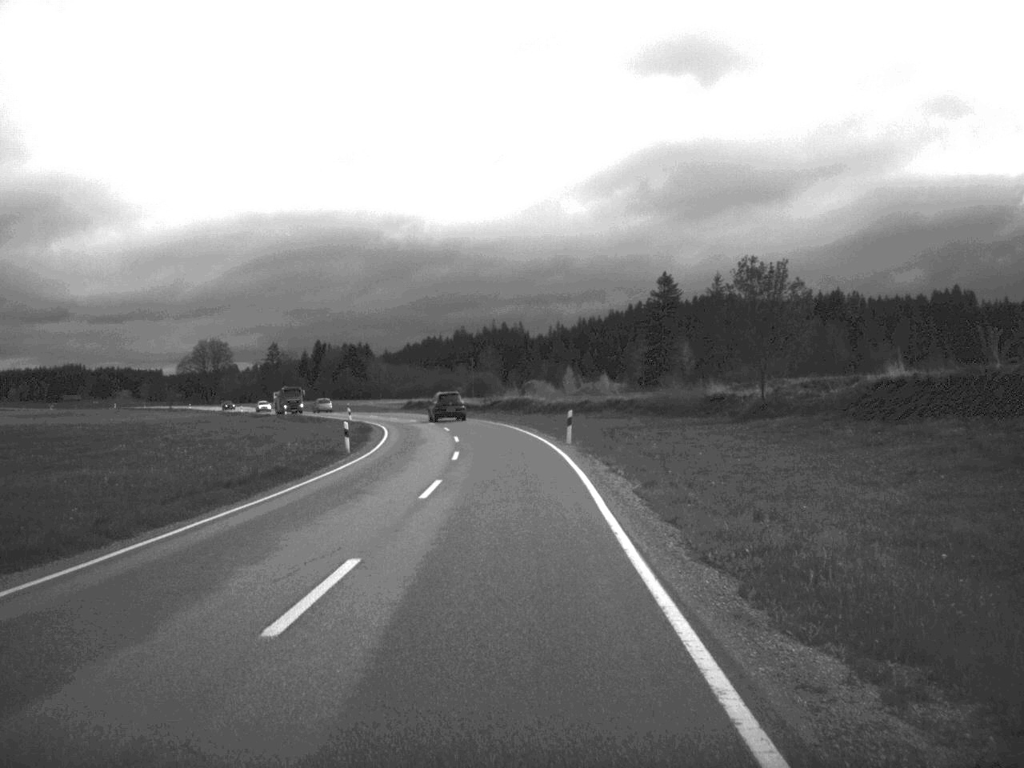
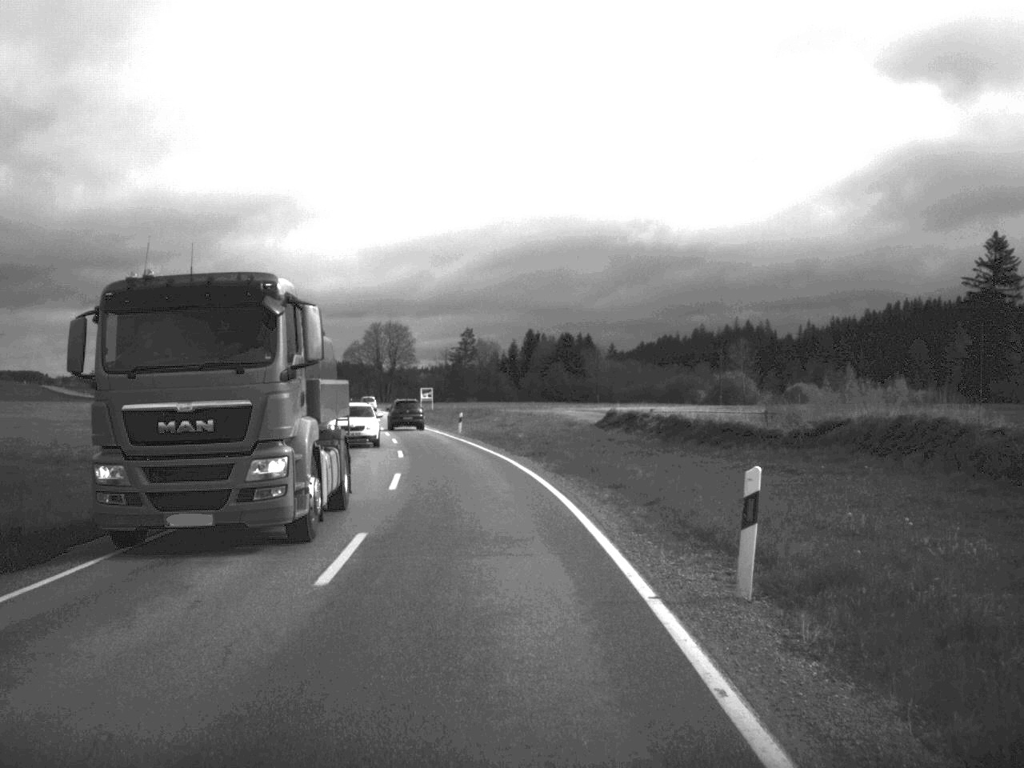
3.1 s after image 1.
(-5.6, +79.0) m; -11°
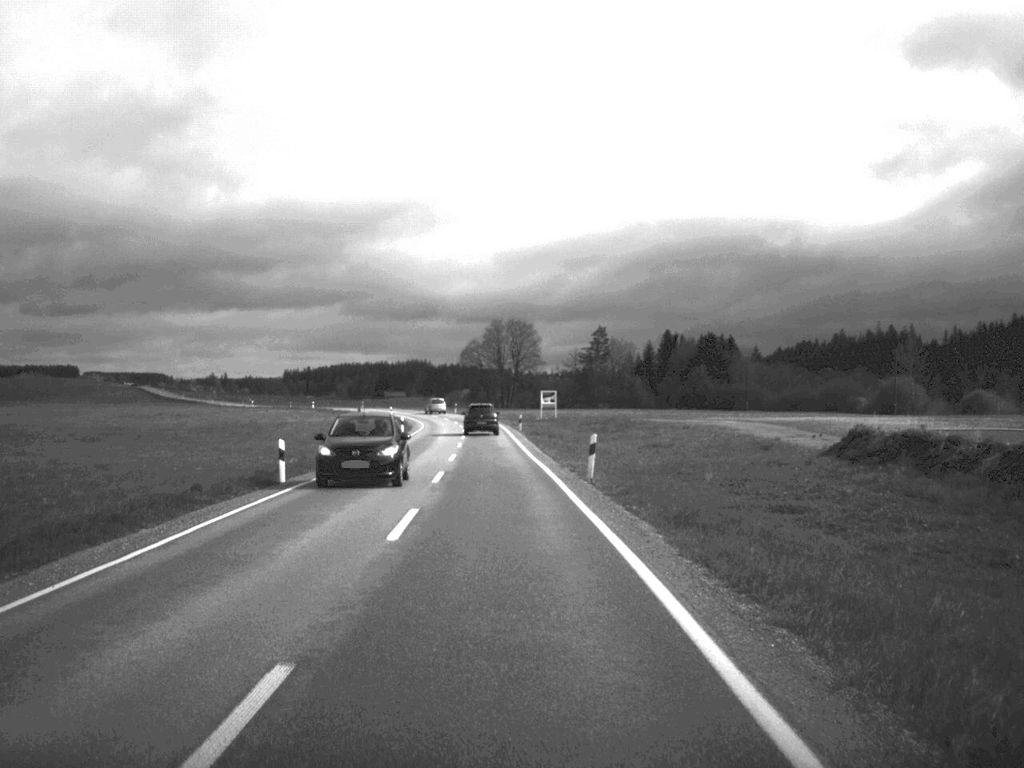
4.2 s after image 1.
(-1.6, +31.5) m; -6°
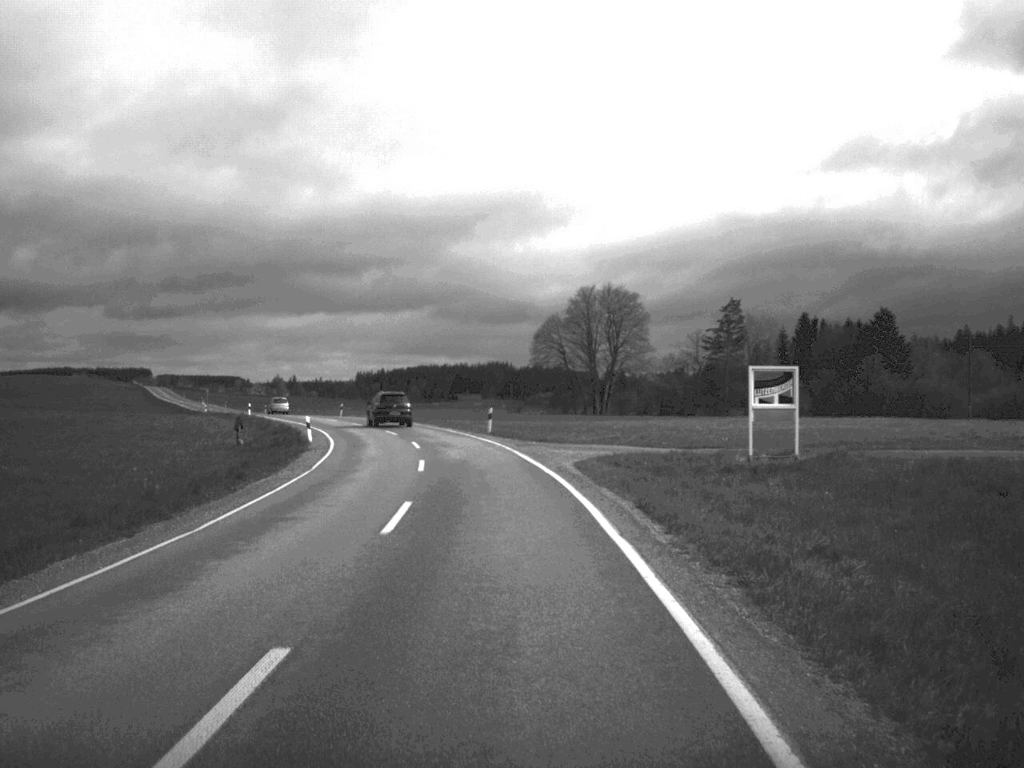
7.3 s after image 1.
(-2.4, +81.6) m; -4°
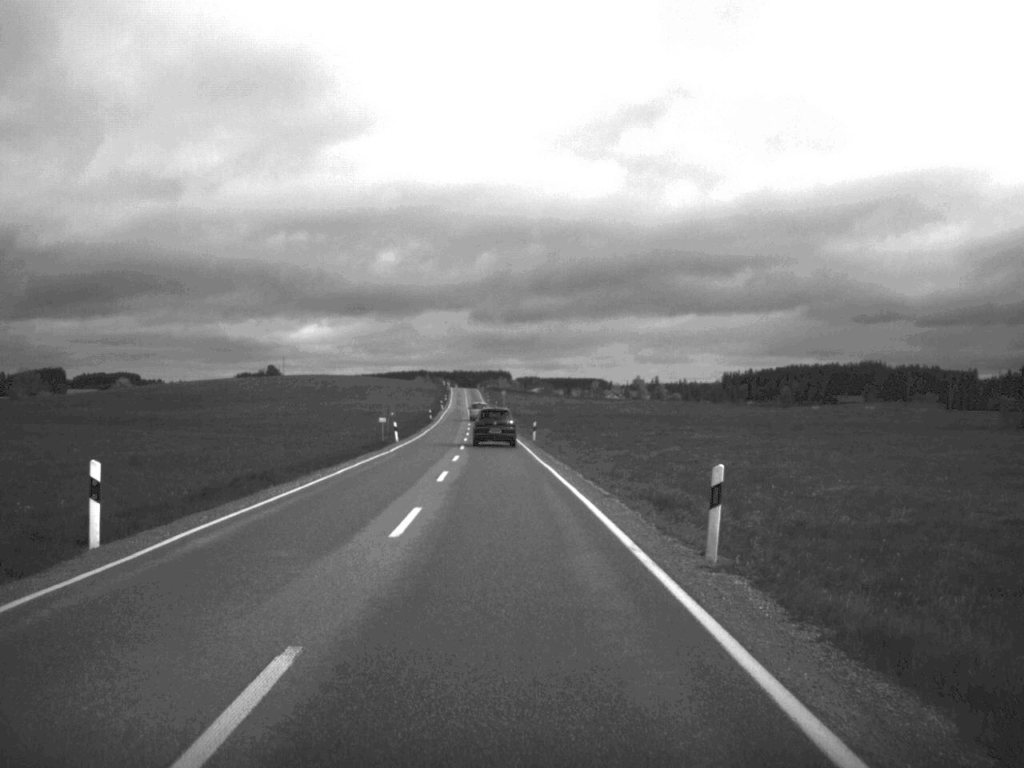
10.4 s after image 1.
(-12.1, +81.2) m; -16°
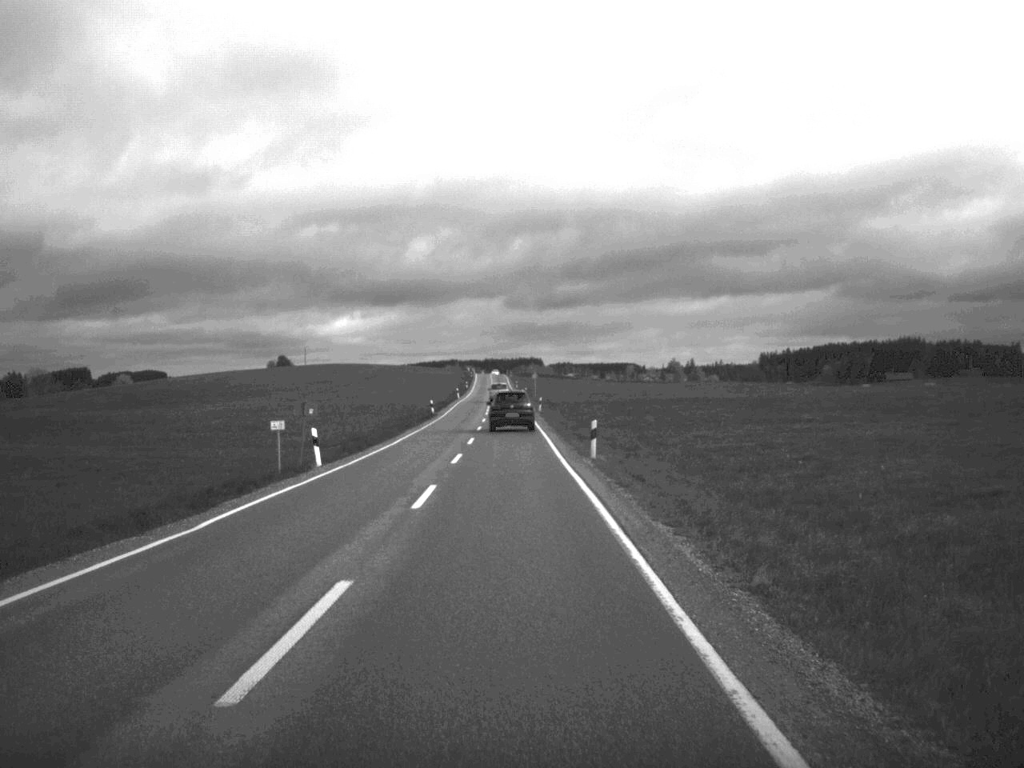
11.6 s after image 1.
(-0.4, +31.9) m; -1°
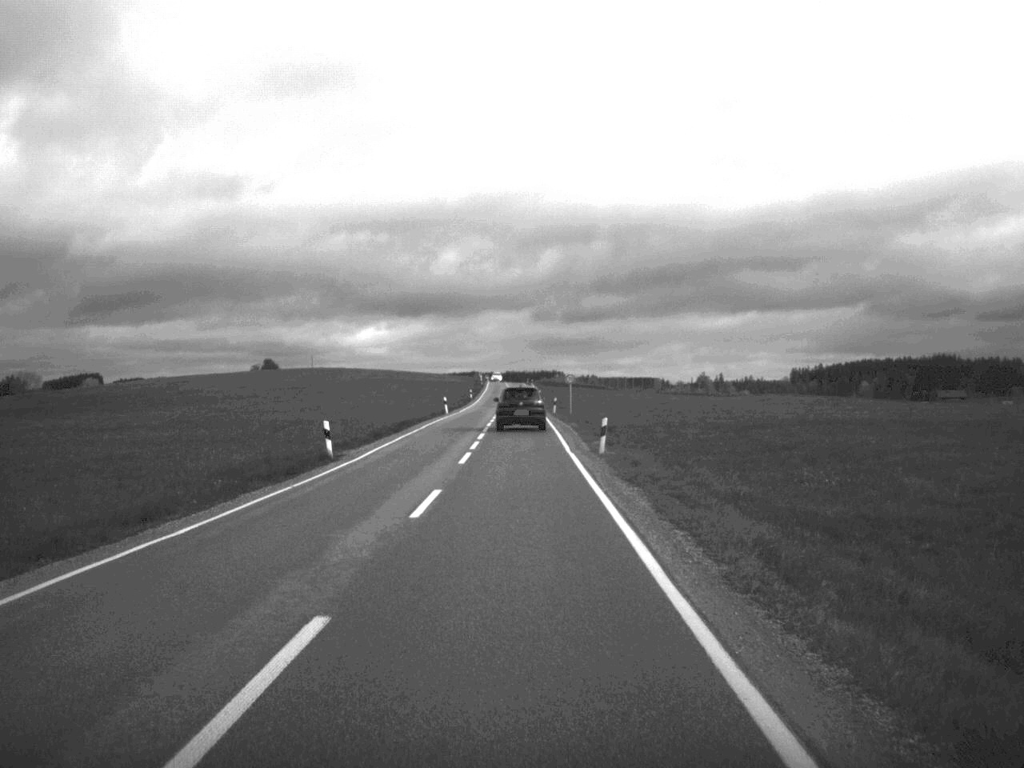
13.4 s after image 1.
(-0.5, +49.0) m; -1°
